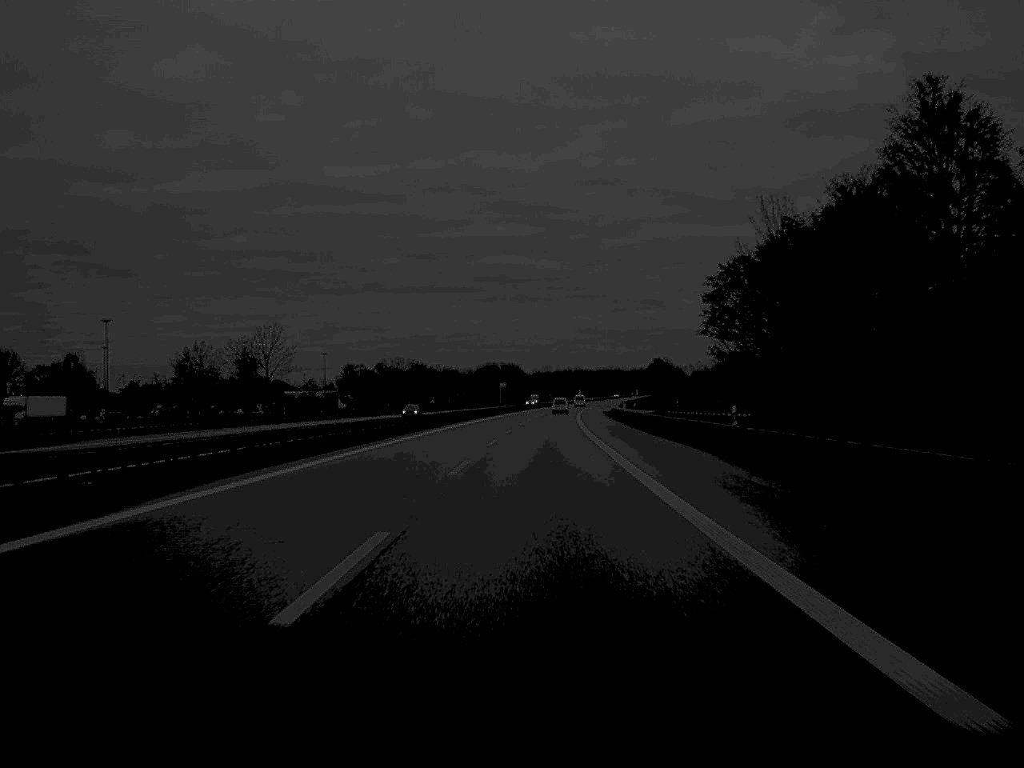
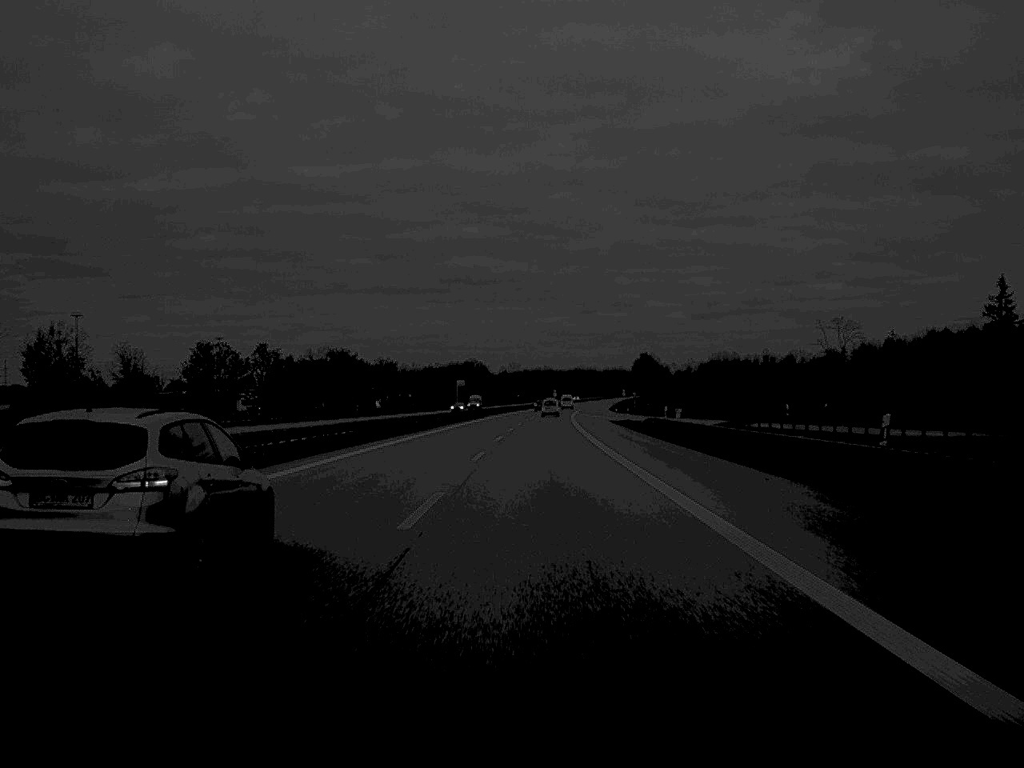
(+0.7, +64.4) m; +2°
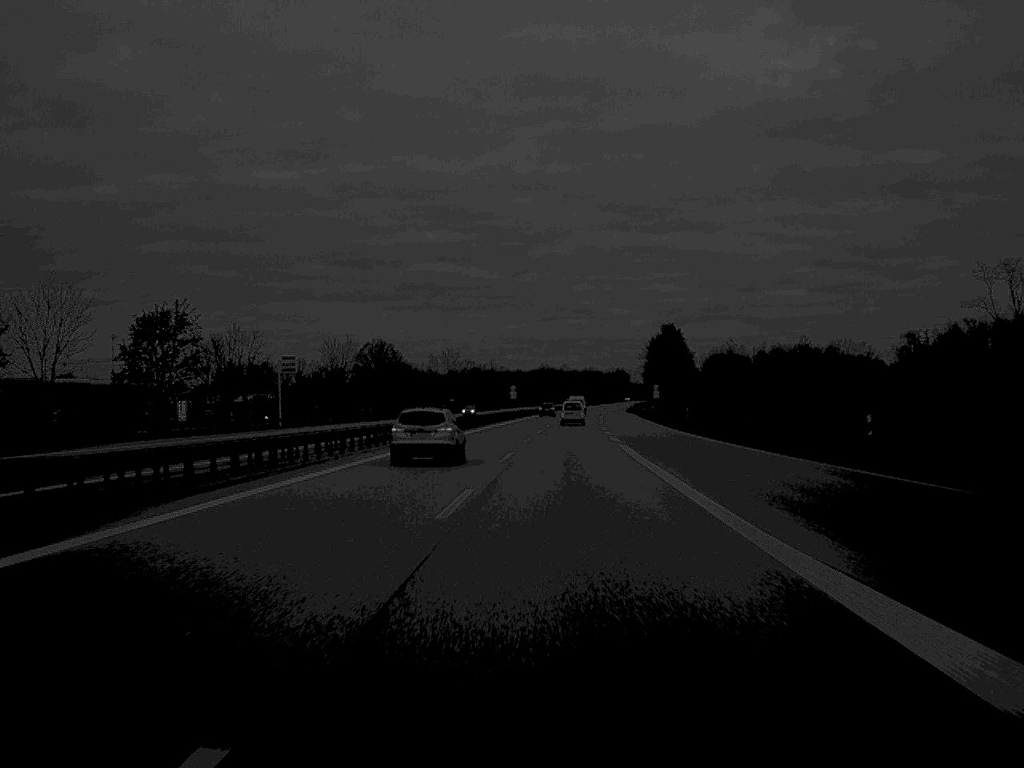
(+3.5, +158.4) m; +2°
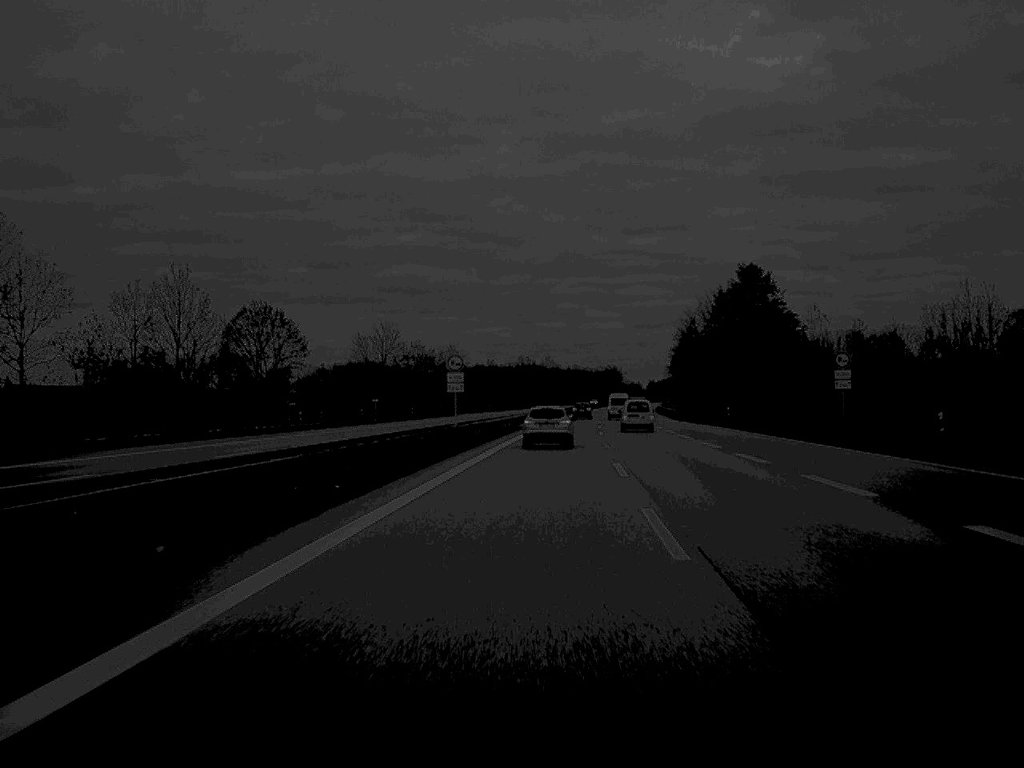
(+0.5, +94.1) m; +1°
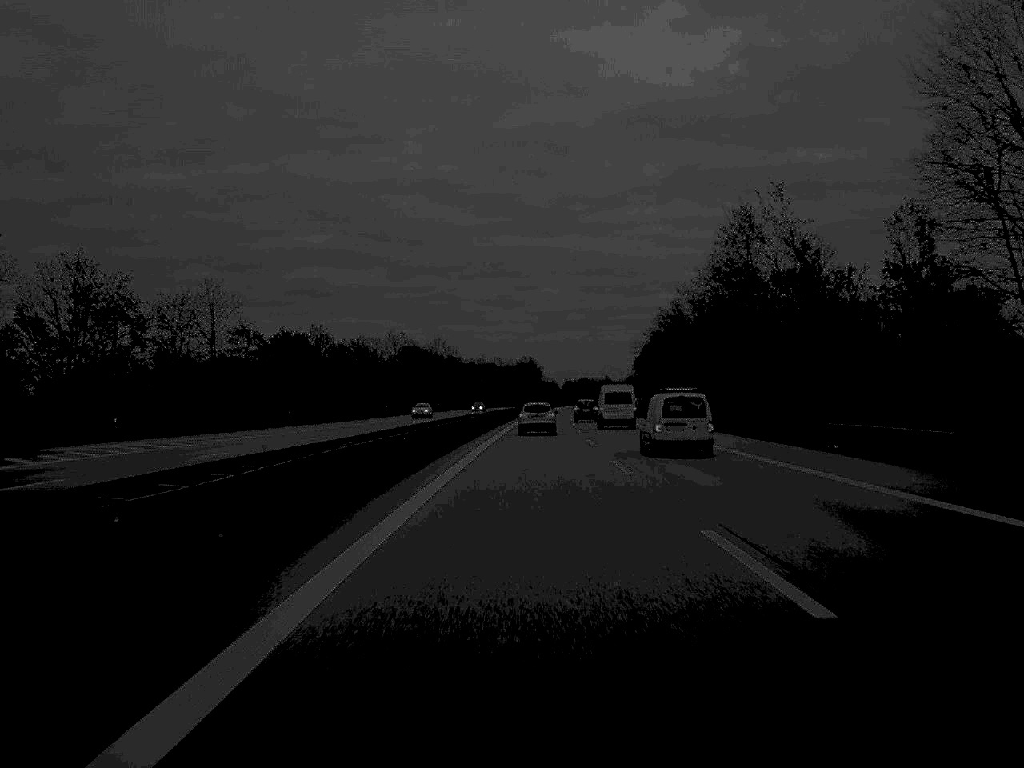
(+5.4, +126.3) m; +4°
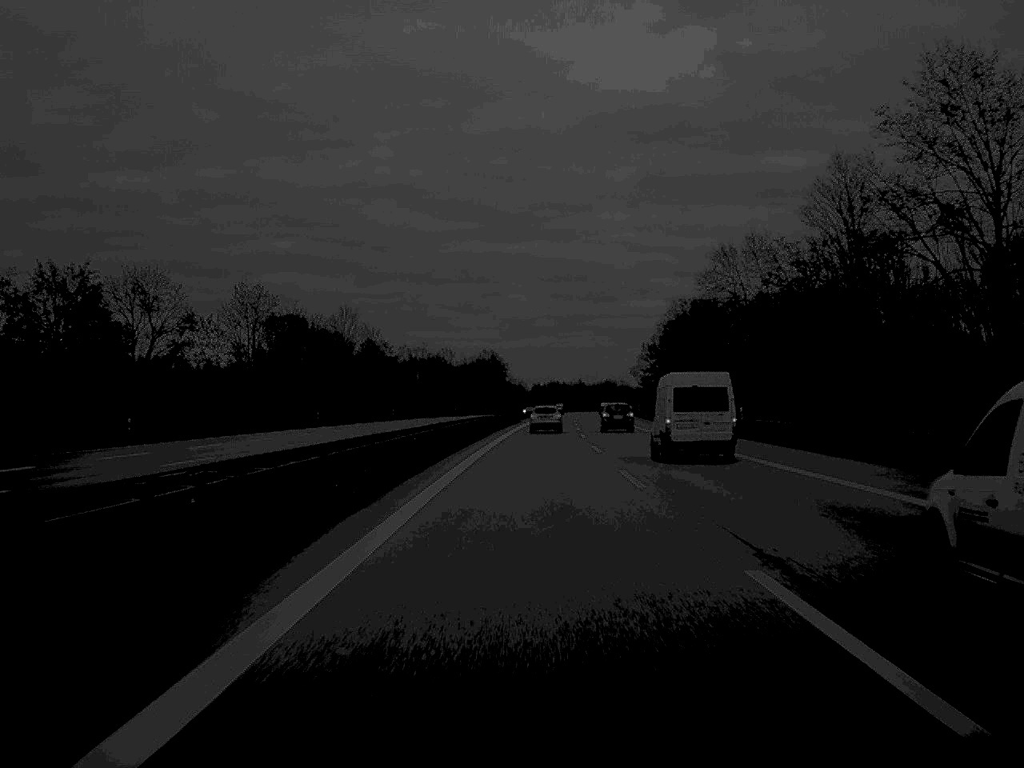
(+1.3, +93.2) m; +2°
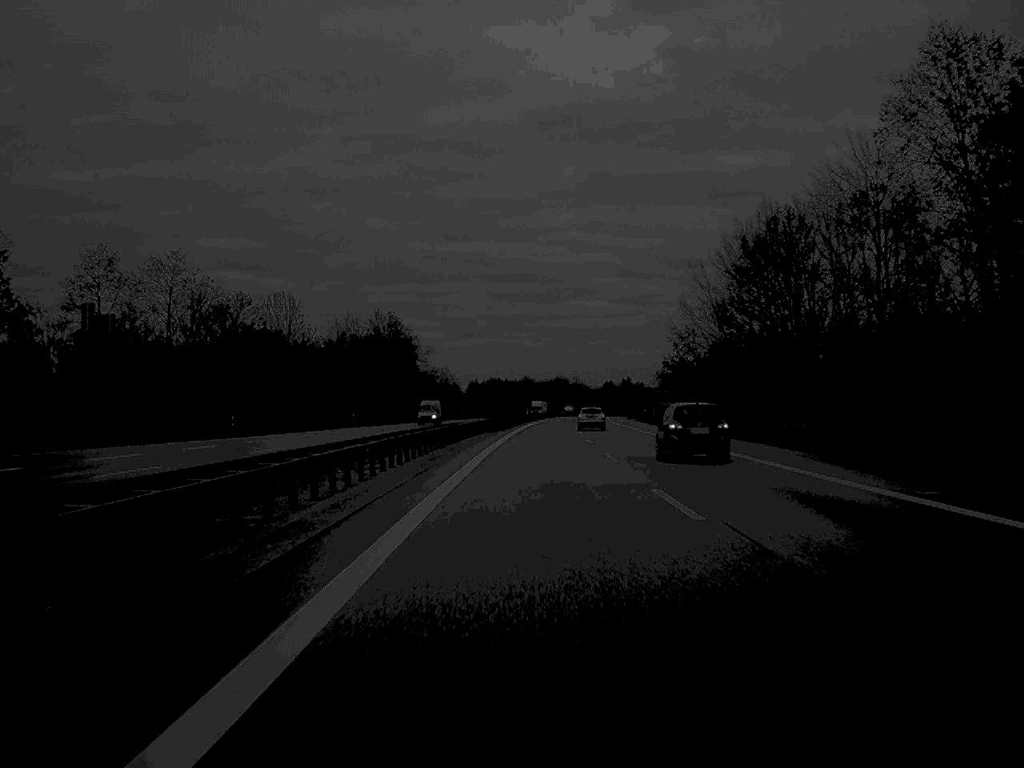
(+2.9, +131.4) m; +3°
